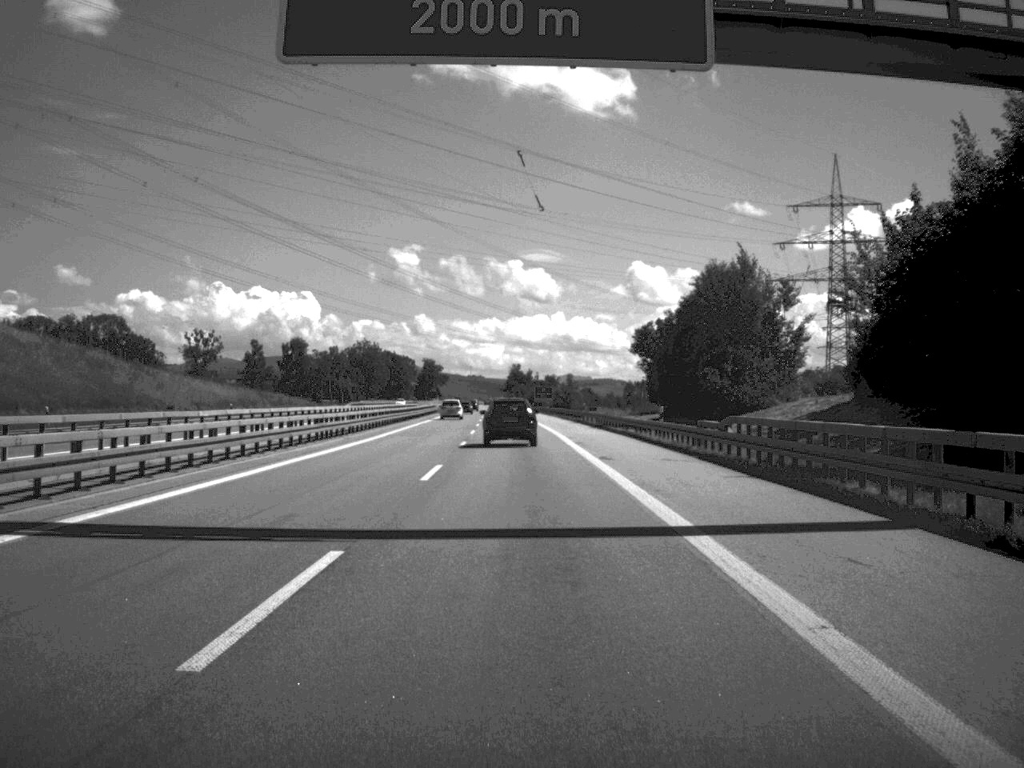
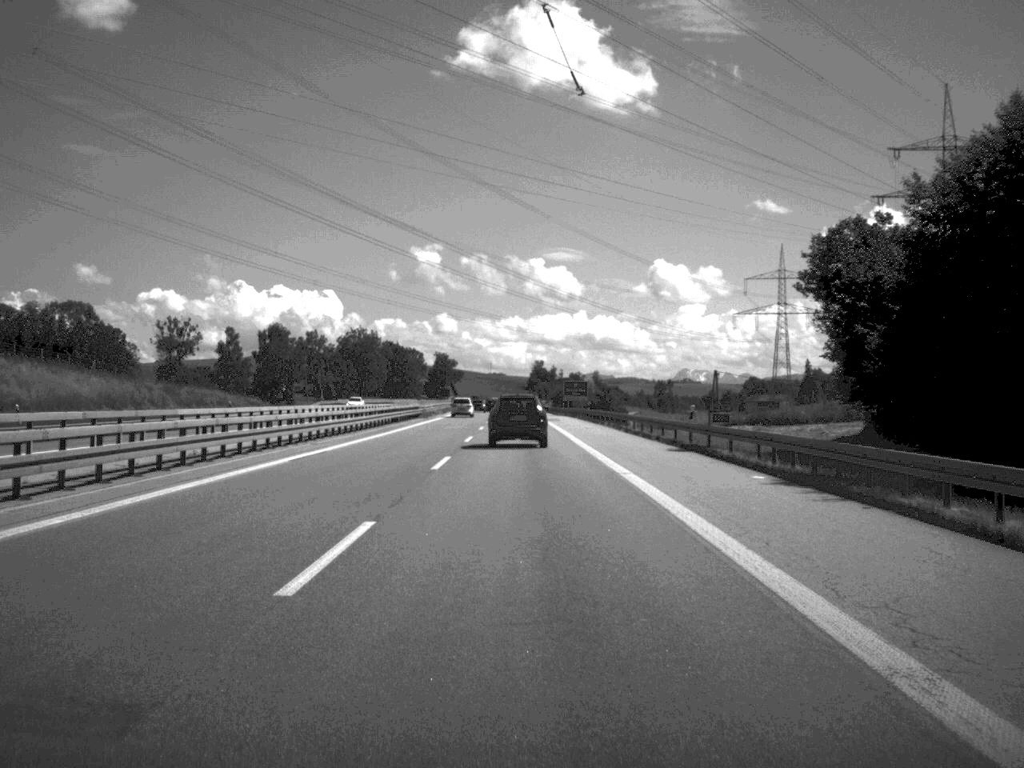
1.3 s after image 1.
(-0.5, +50.4) m; -1°
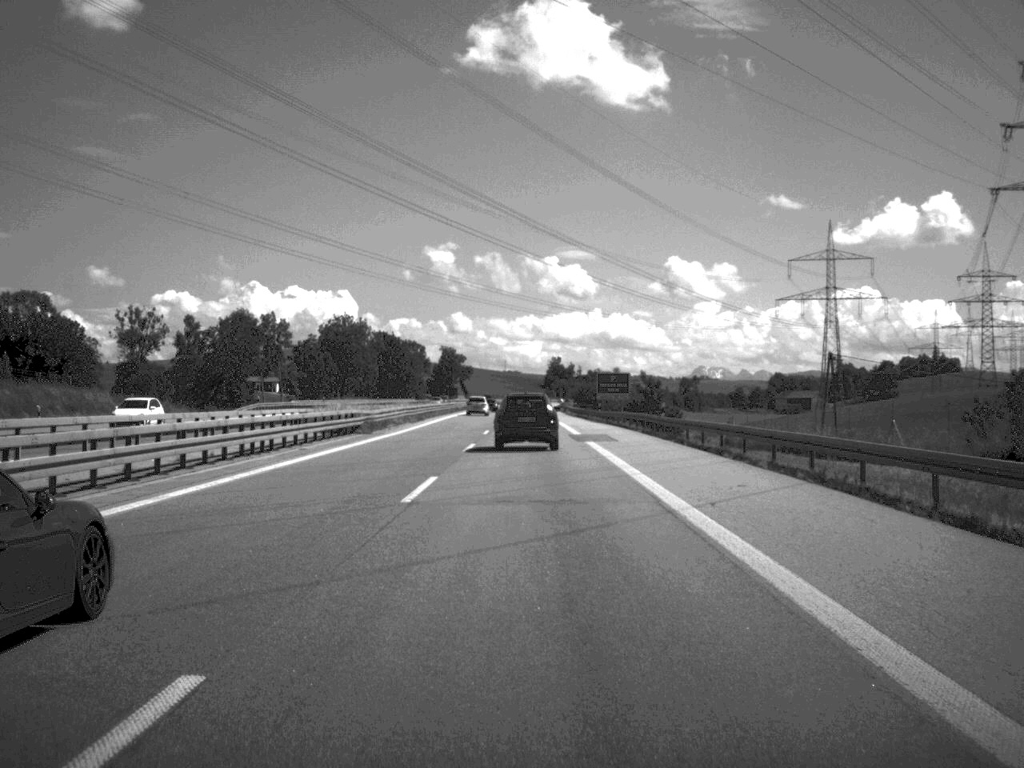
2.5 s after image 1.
(-0.3, +44.1) m; -1°
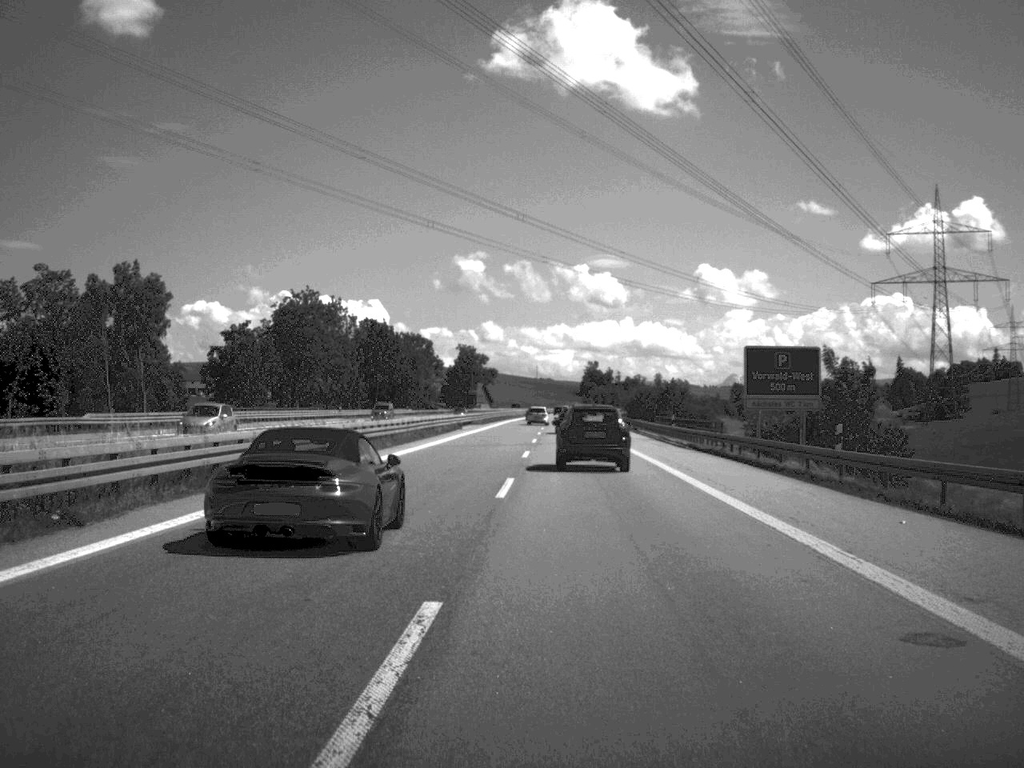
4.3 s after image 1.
(-0.9, +67.7) m; -2°
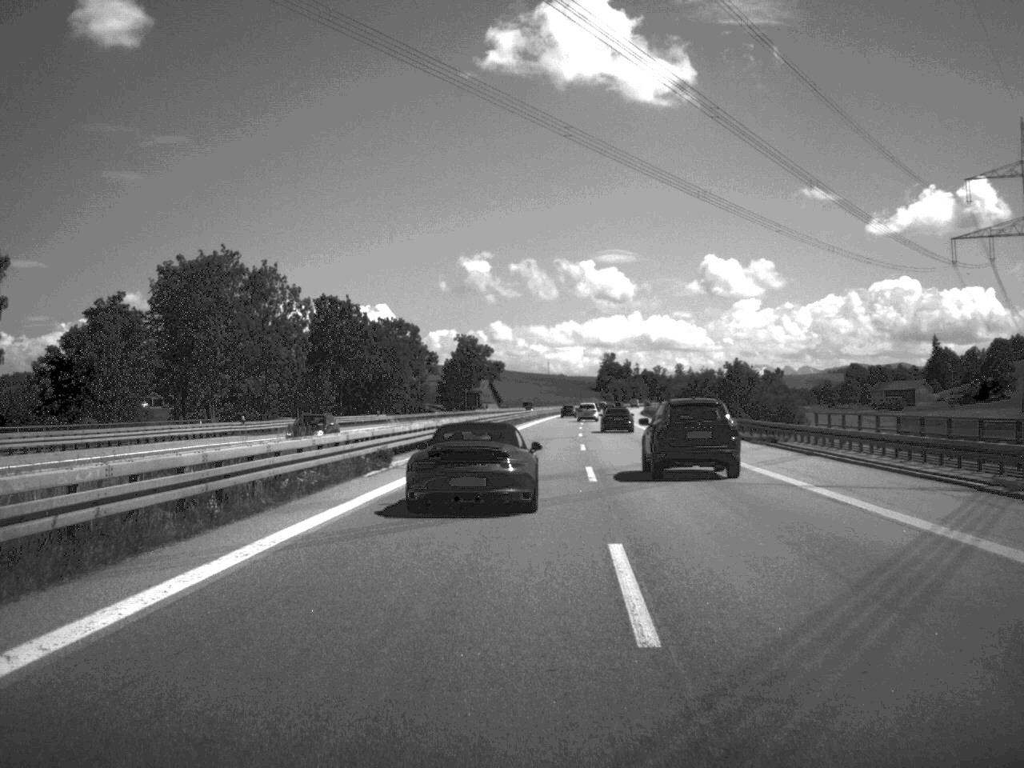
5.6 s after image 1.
(-0.4, +49.2) m; -1°
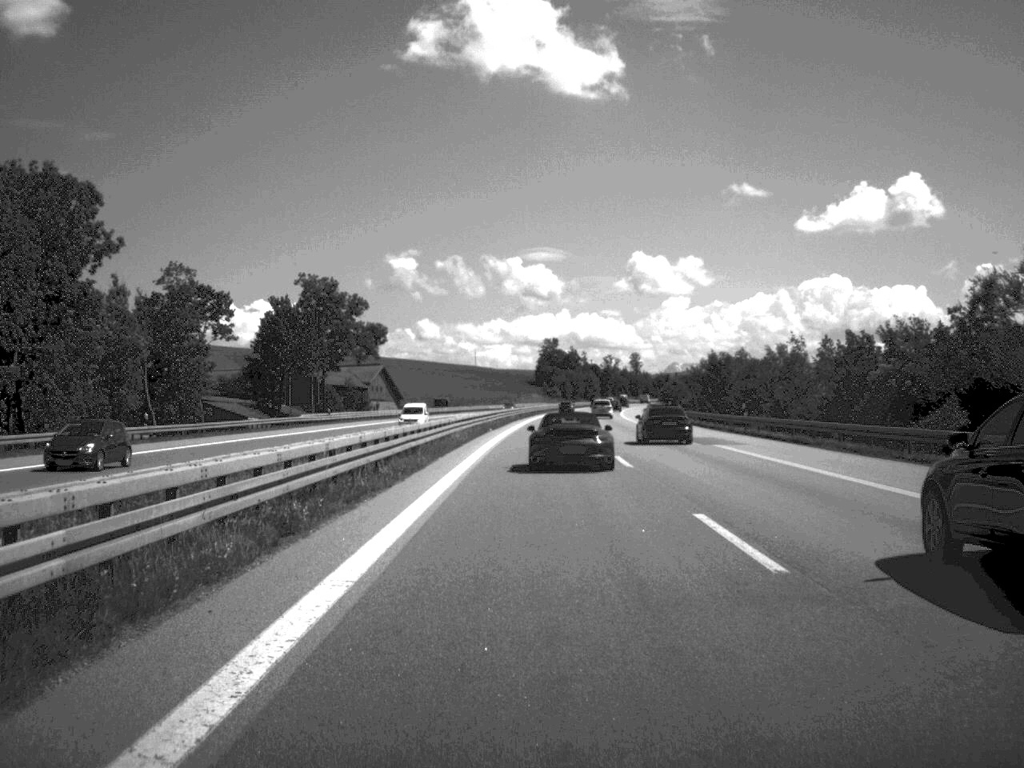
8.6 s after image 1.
(+3.1, +120.8) m; +3°
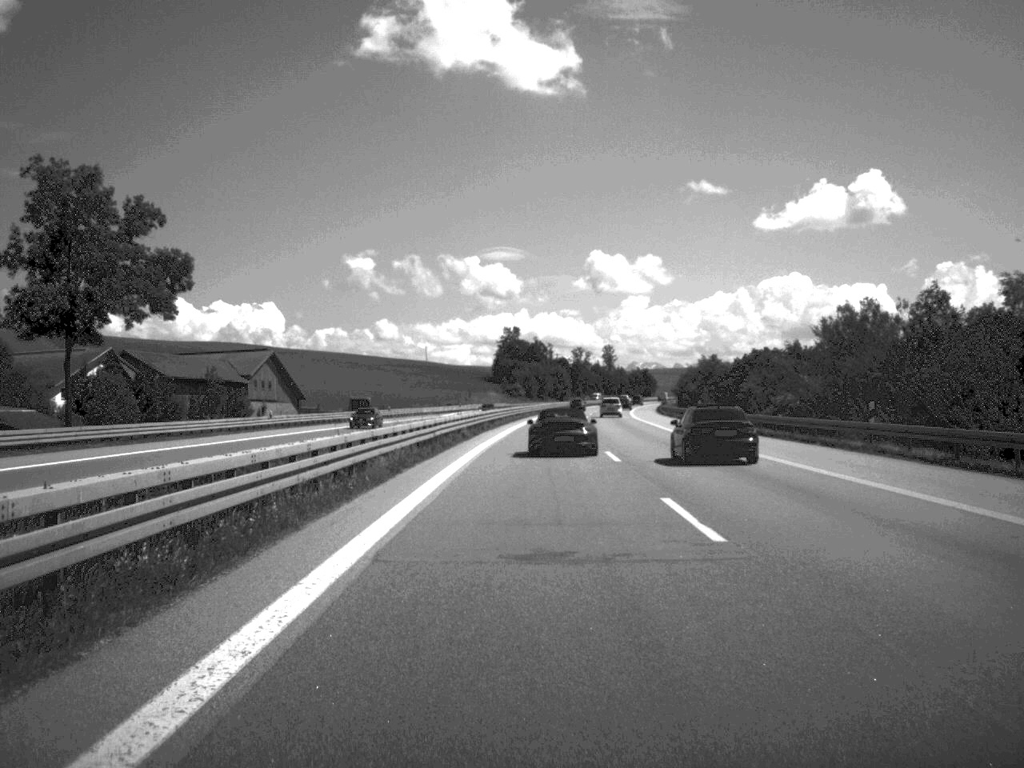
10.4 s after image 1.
(+1.1, +71.8) m; +2°
